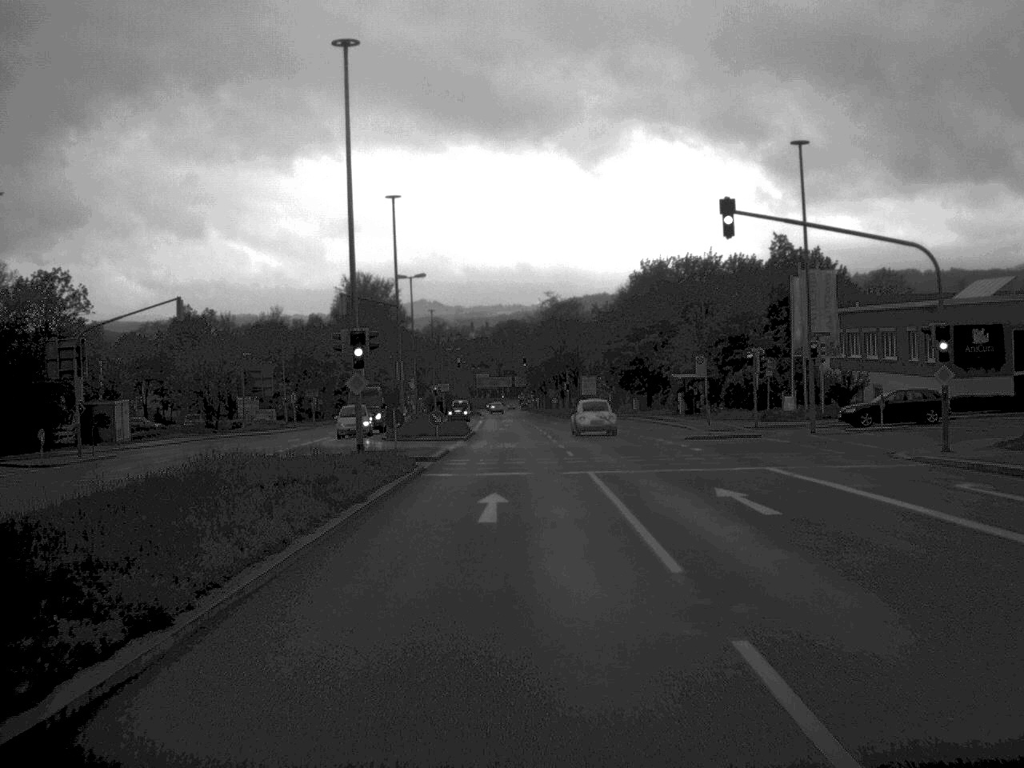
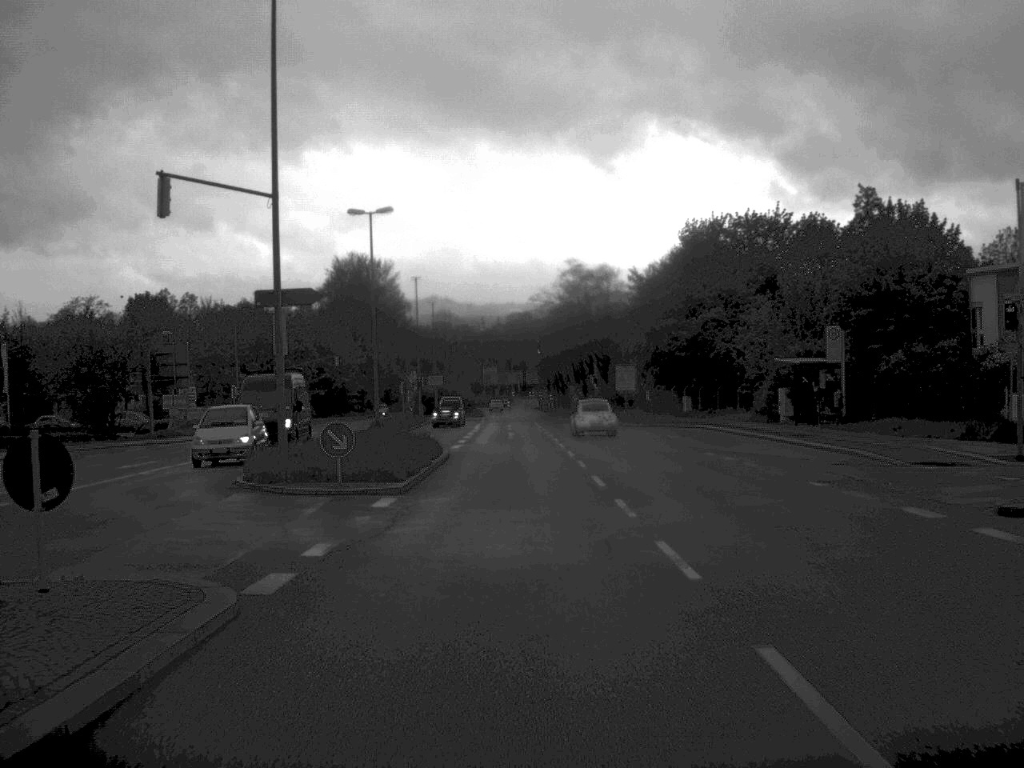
(-0.2, +29.0) m; -1°
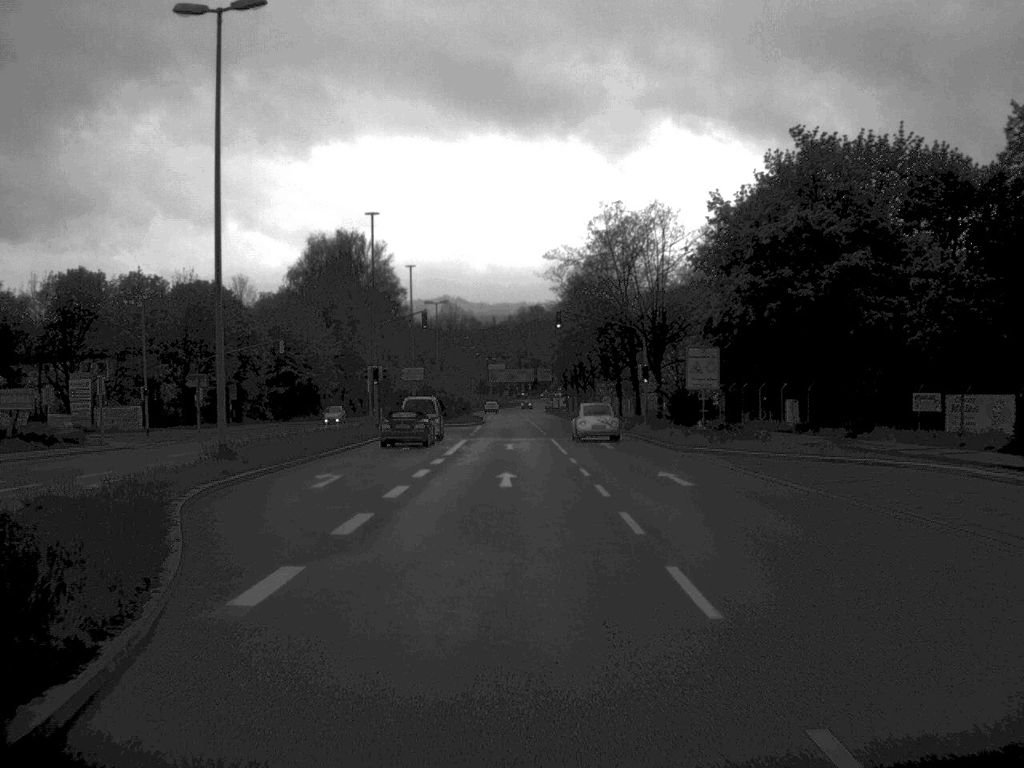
(-0.1, +31.3) m; -1°
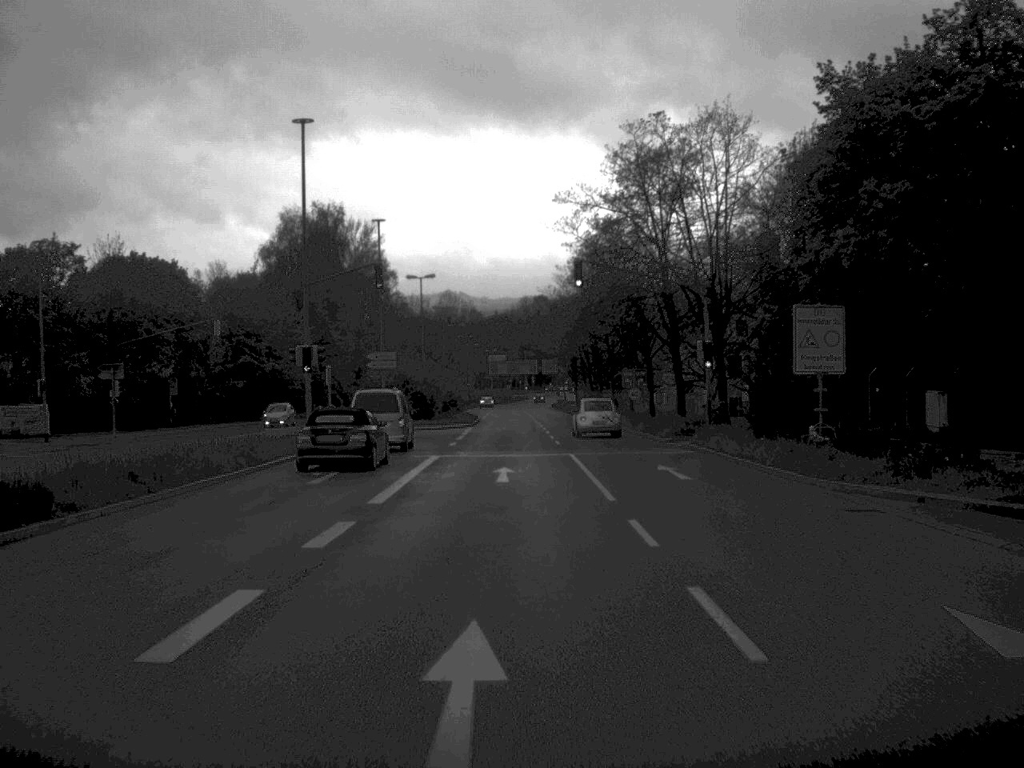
(-0.1, +19.1) m; 0°
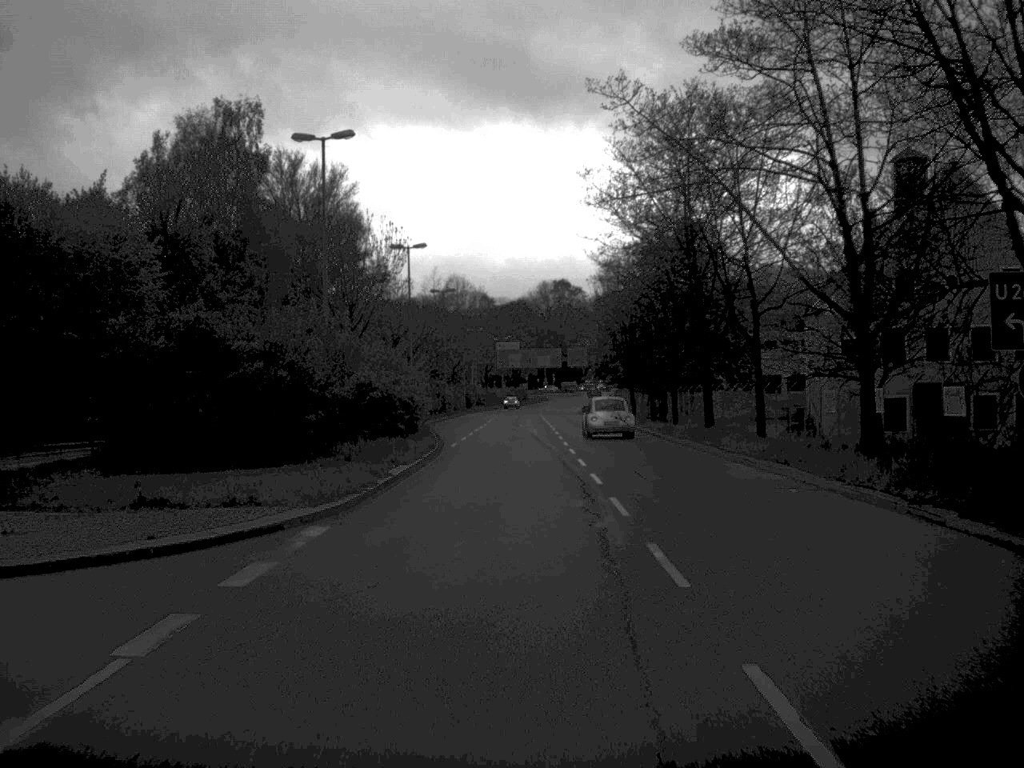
(-0.3, +49.7) m; -1°
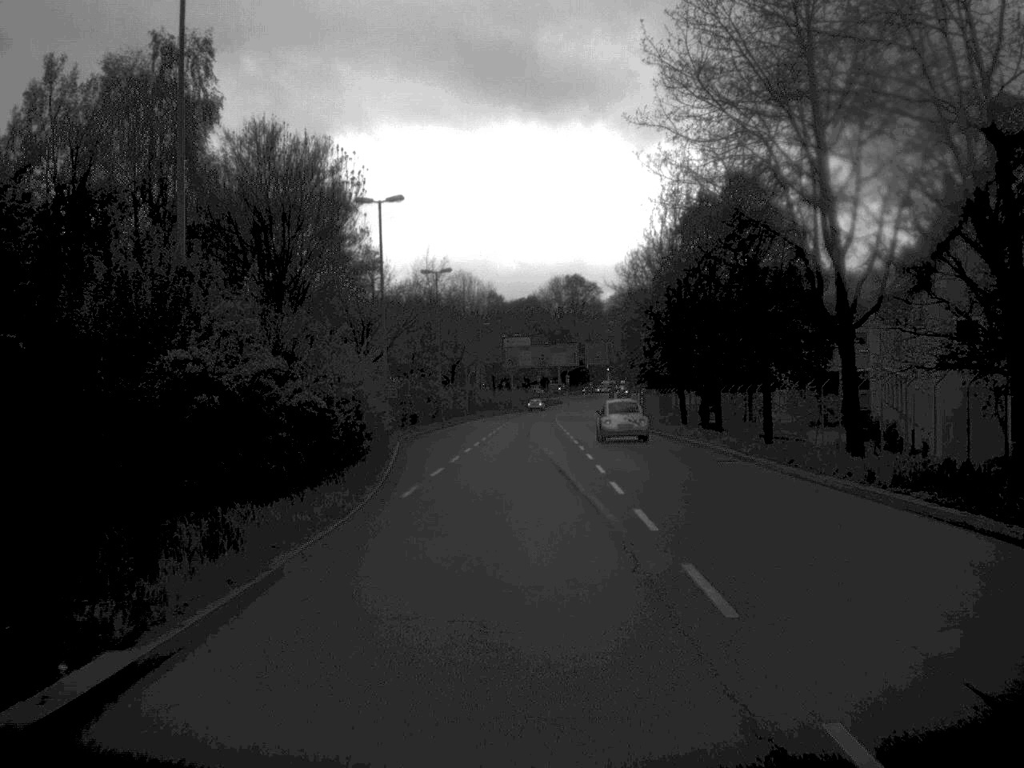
(-0.1, +18.9) m; -1°
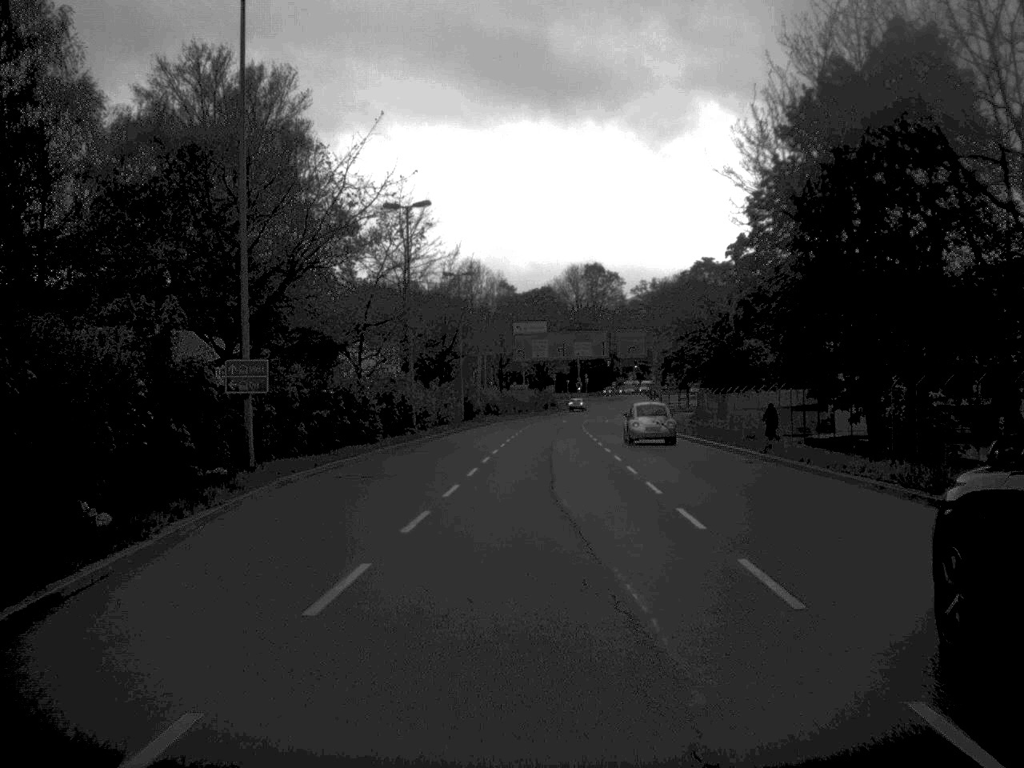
(-0.2, +29.2) m; -1°
